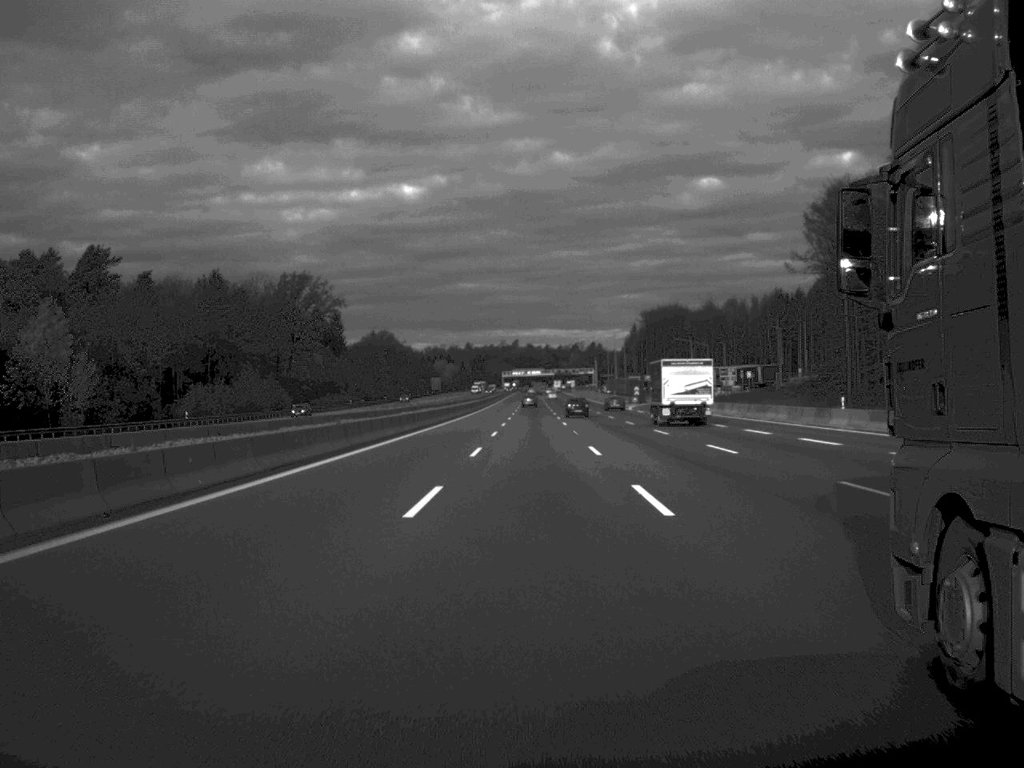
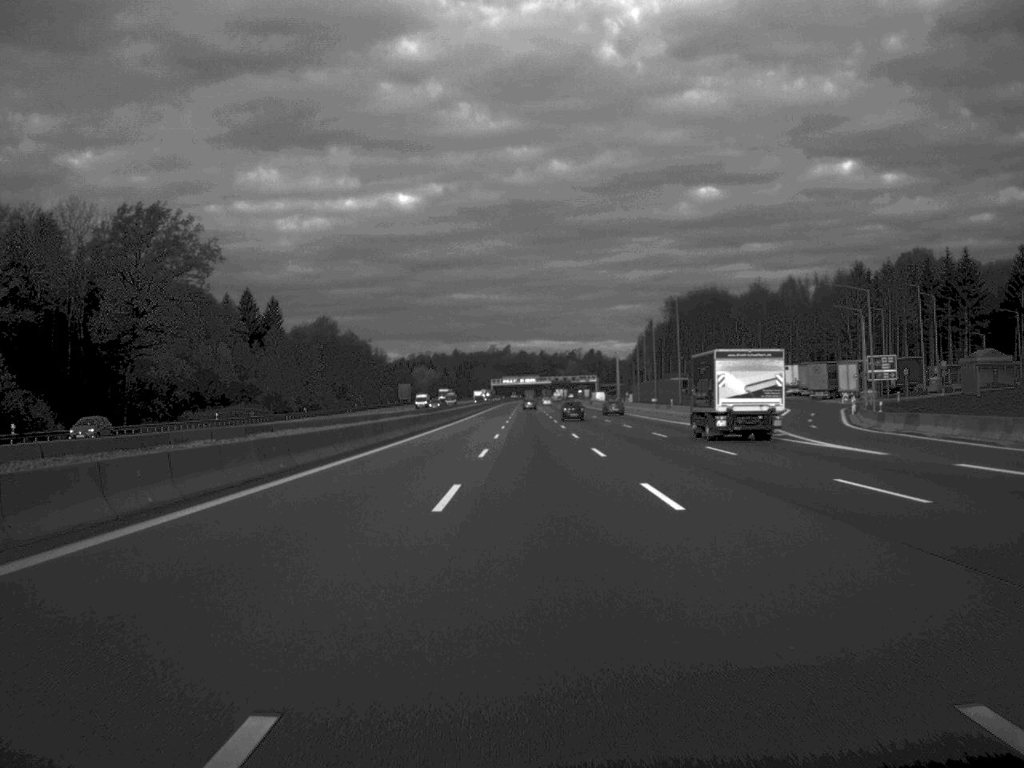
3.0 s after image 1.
(0.0, +87.8) m; 0°
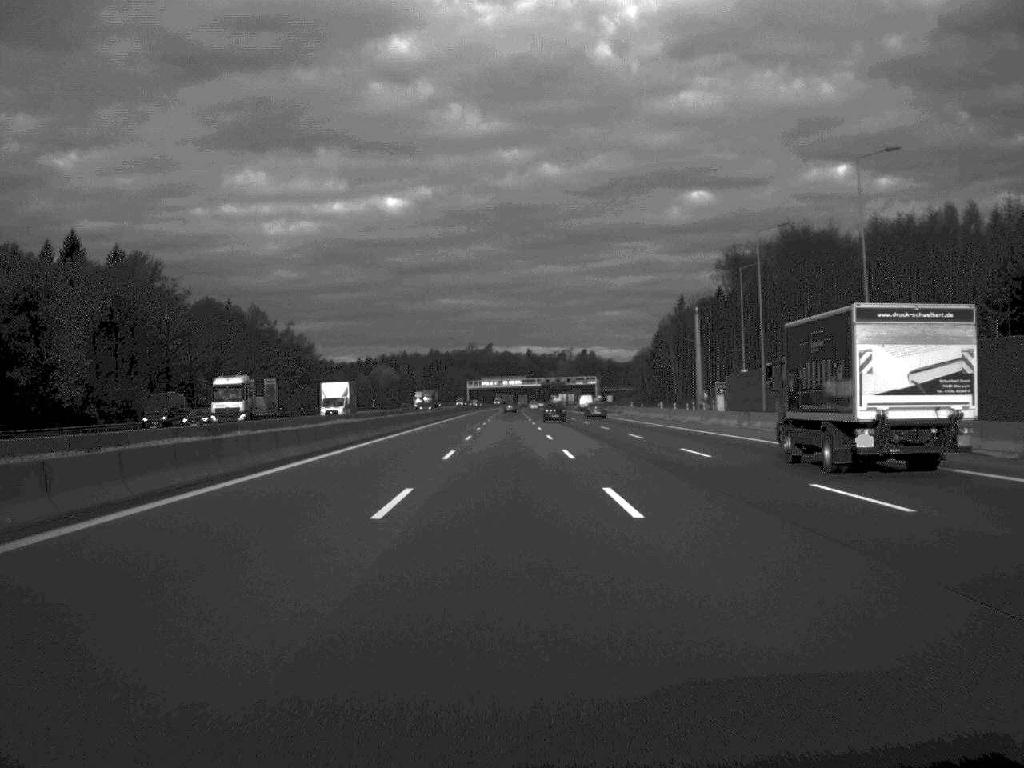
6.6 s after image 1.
(+0.3, +108.8) m; +1°
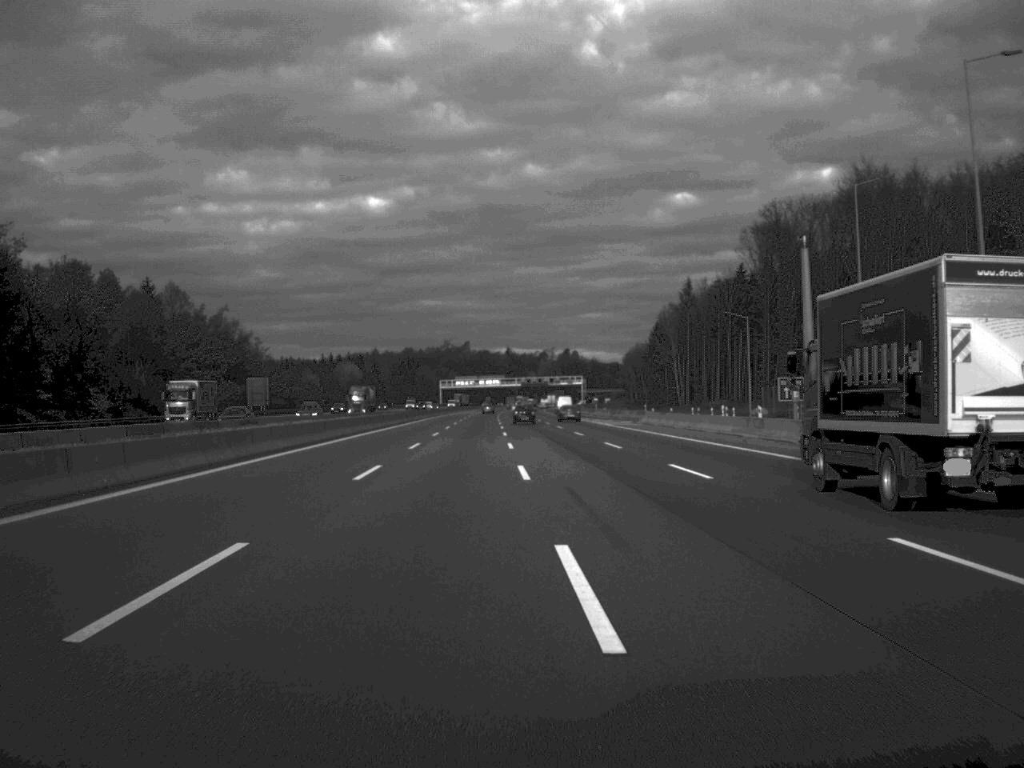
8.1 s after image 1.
(+0.3, +44.5) m; +1°
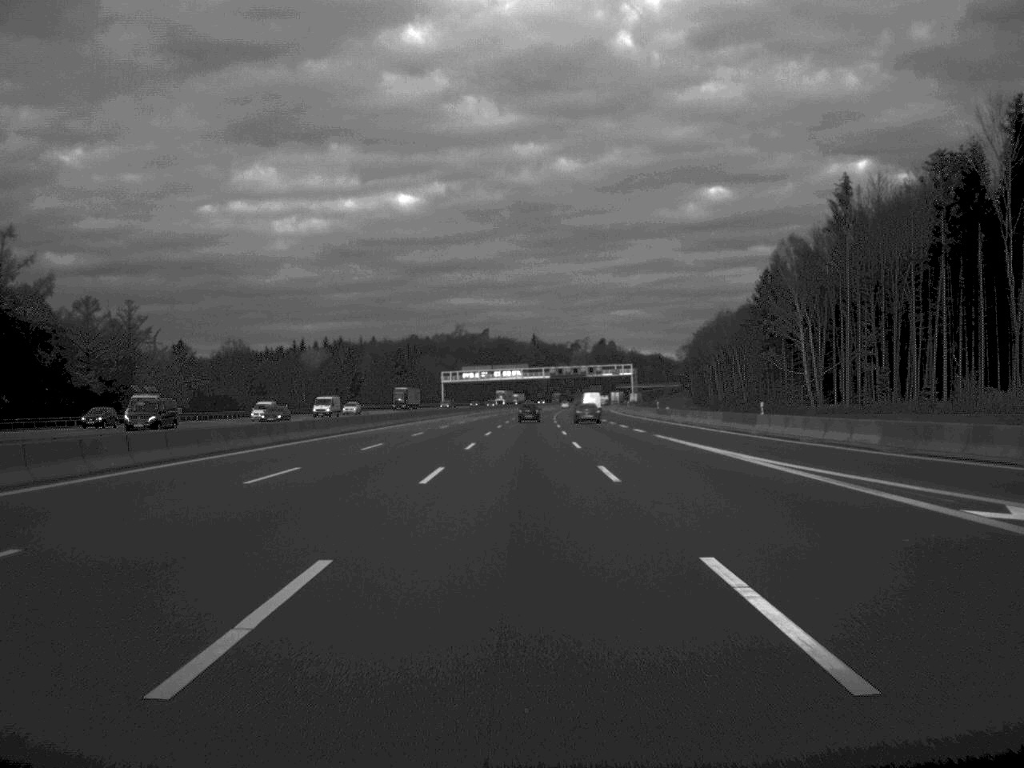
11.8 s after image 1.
(-0.5, +108.9) m; -1°
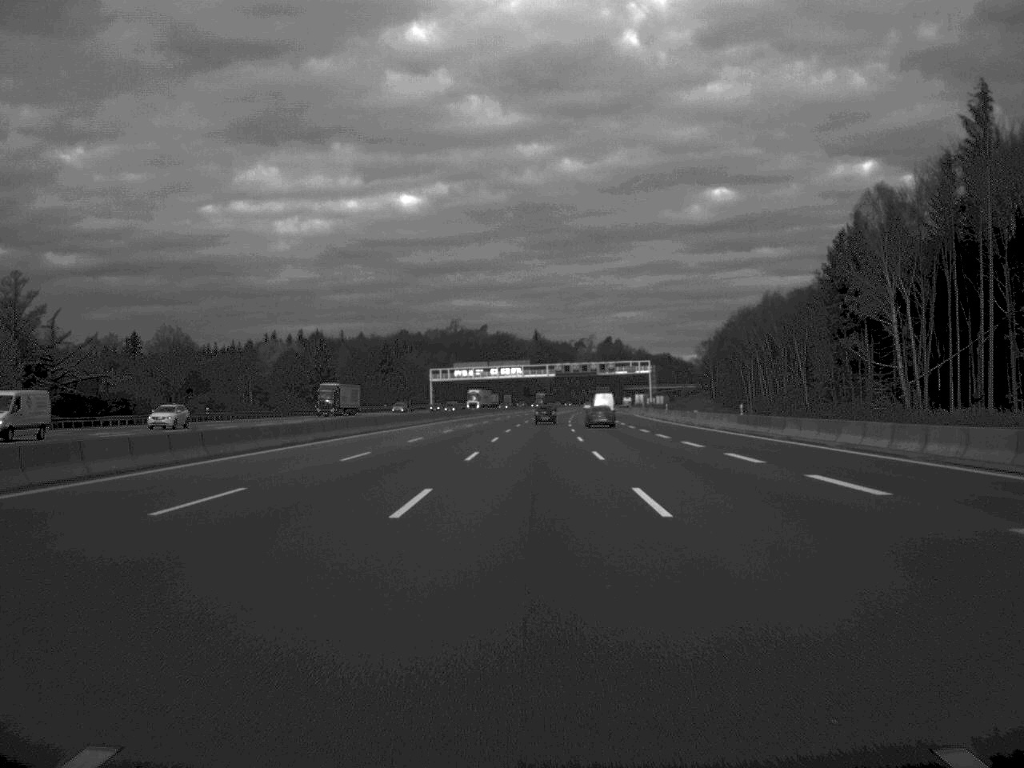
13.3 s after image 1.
(-0.1, +43.5) m; 0°
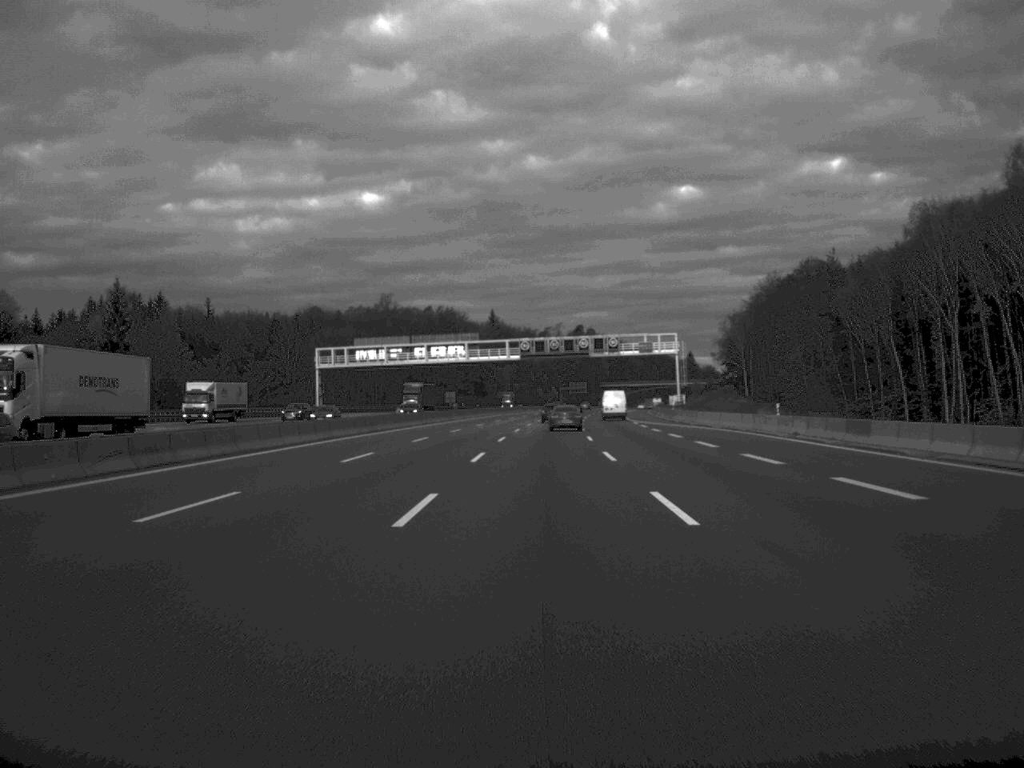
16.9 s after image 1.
(+1.6, +108.8) m; +2°
